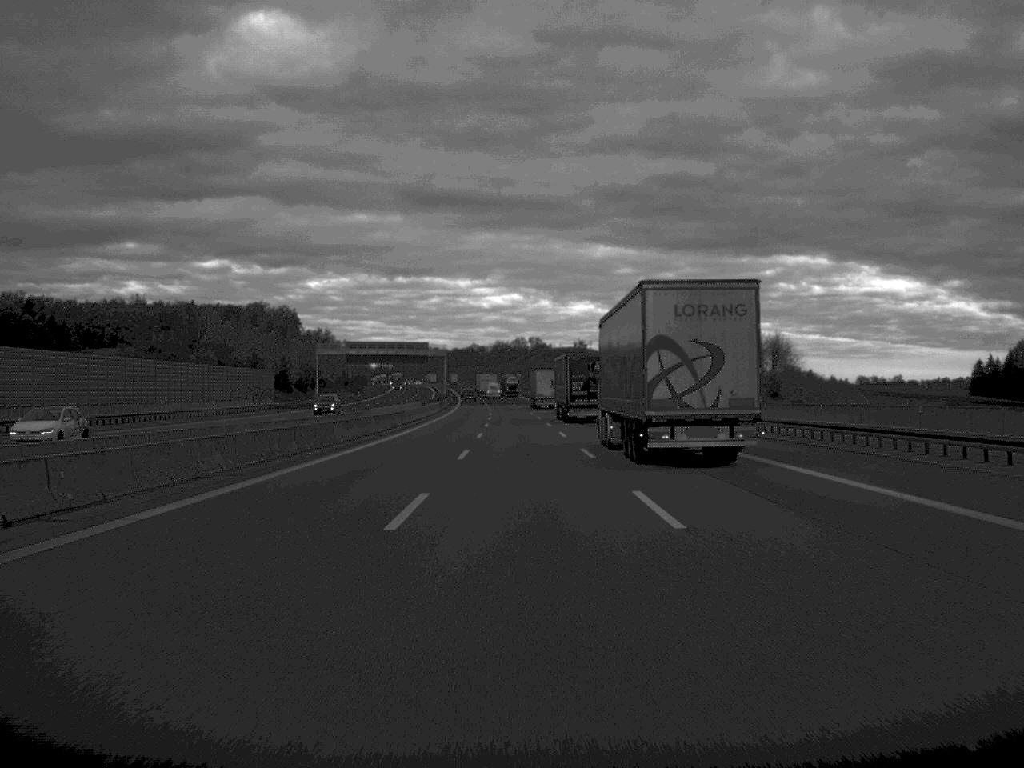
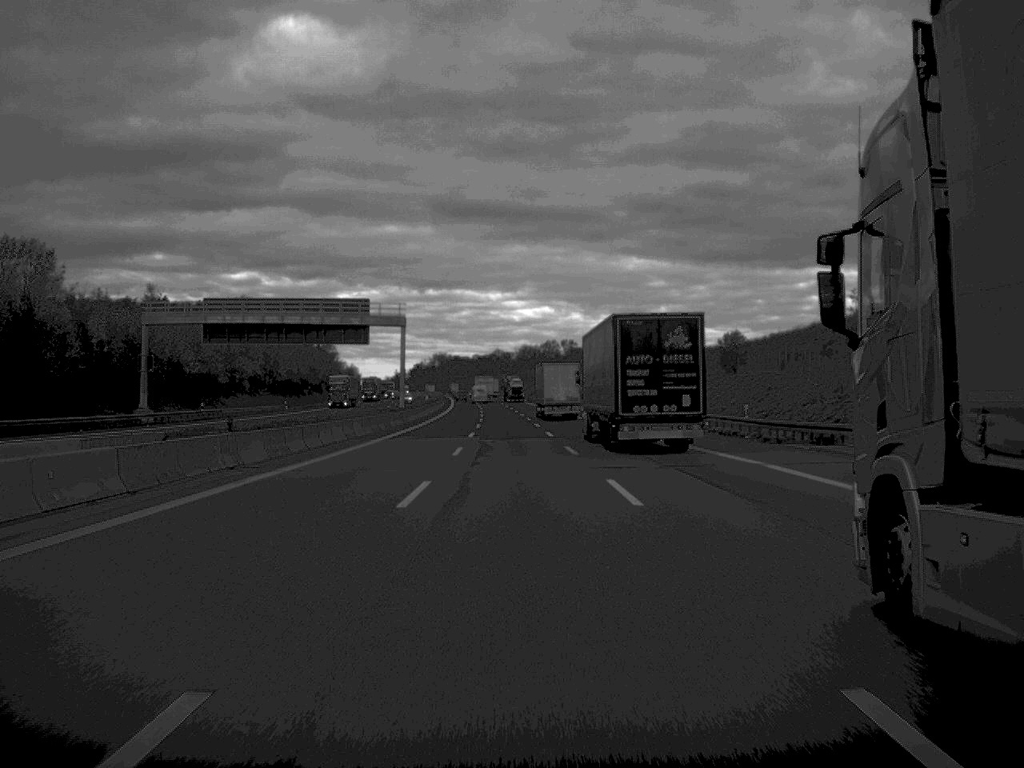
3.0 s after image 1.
(-1.2, +104.1) m; -1°
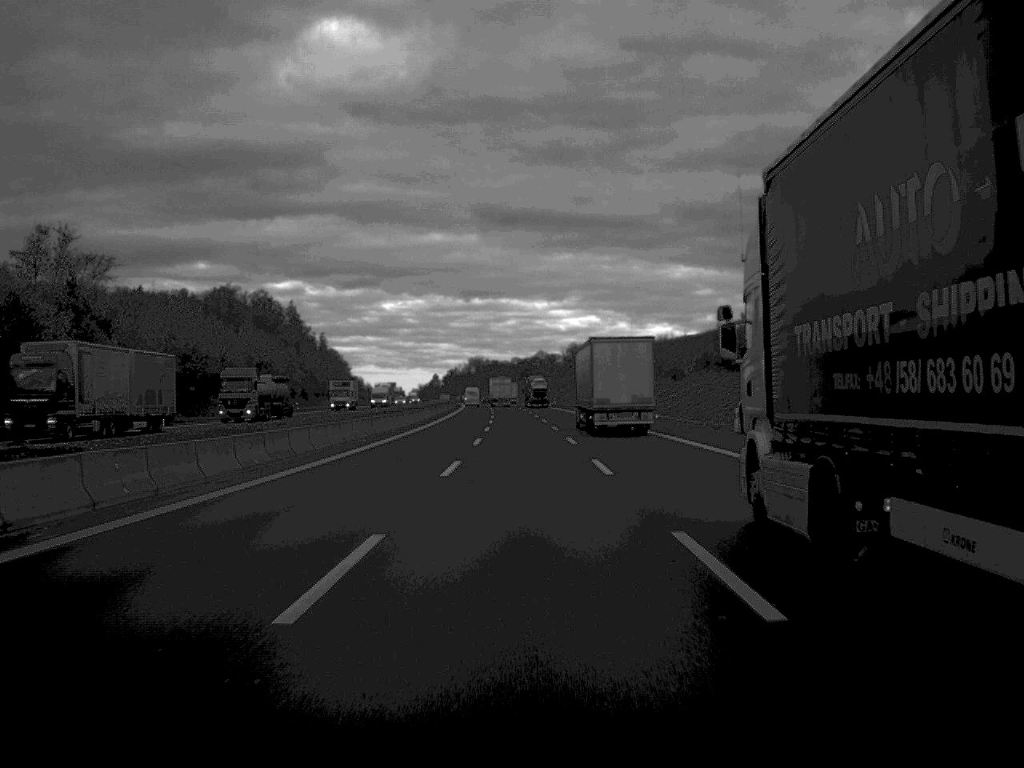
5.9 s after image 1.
(-1.7, +99.6) m; -2°
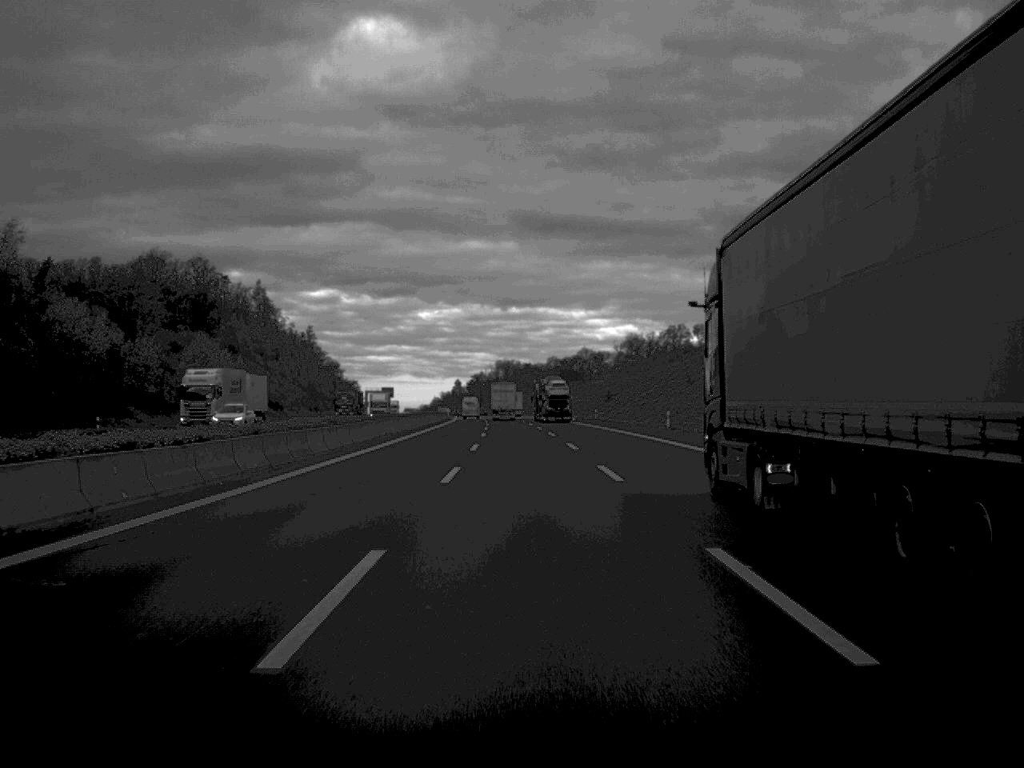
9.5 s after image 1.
(-1.8, +126.8) m; -2°
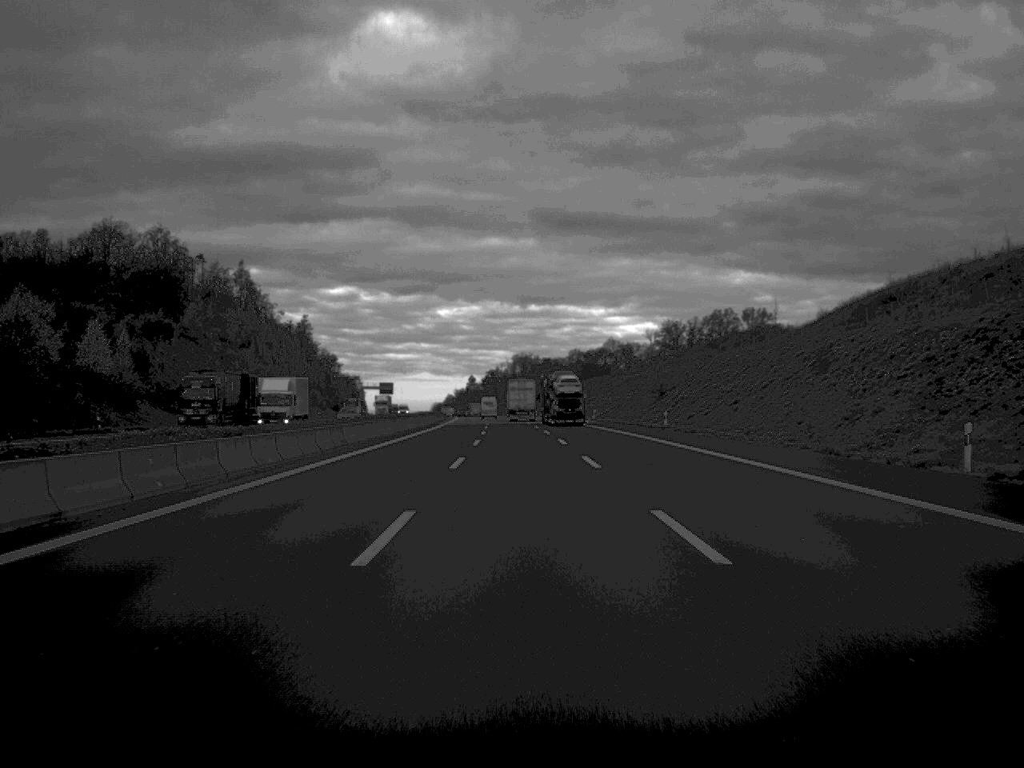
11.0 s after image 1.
(-0.3, +50.0) m; -1°
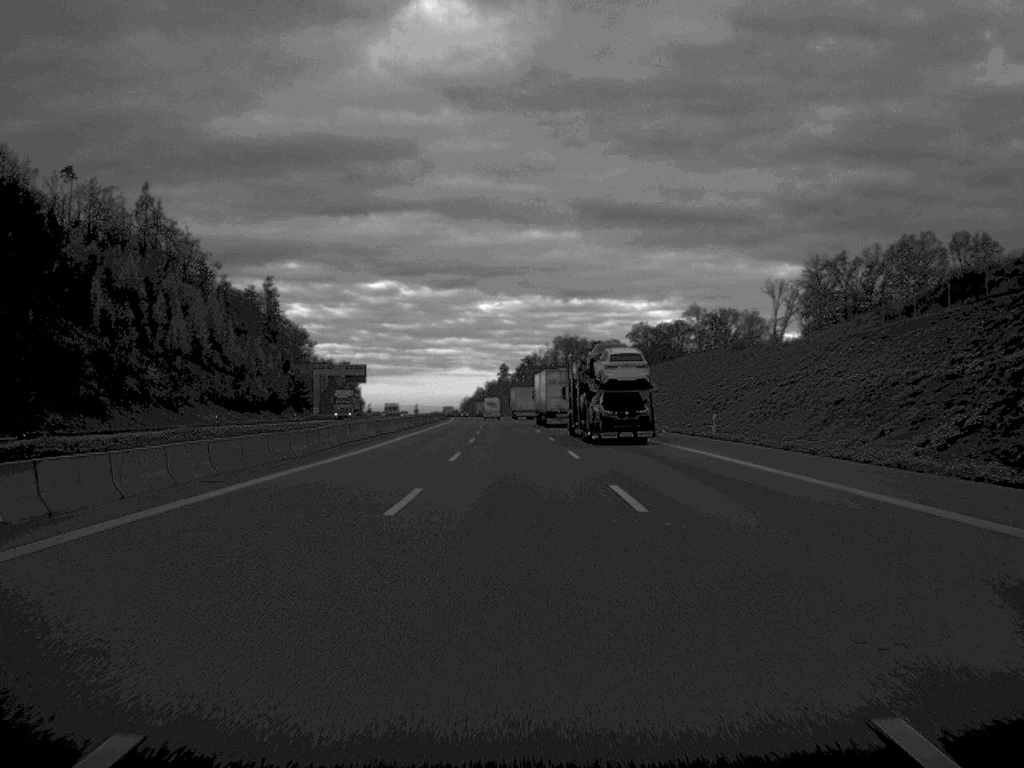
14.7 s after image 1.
(-1.9, +122.4) m; -2°
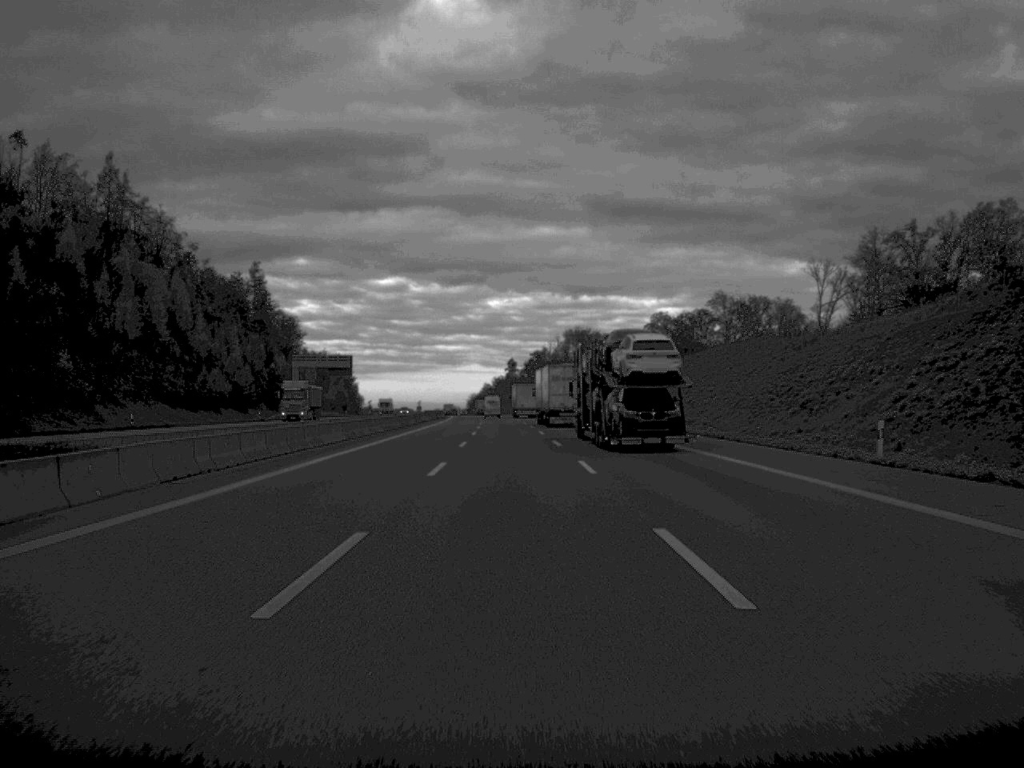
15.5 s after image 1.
(-0.1, +26.3) m; 0°
